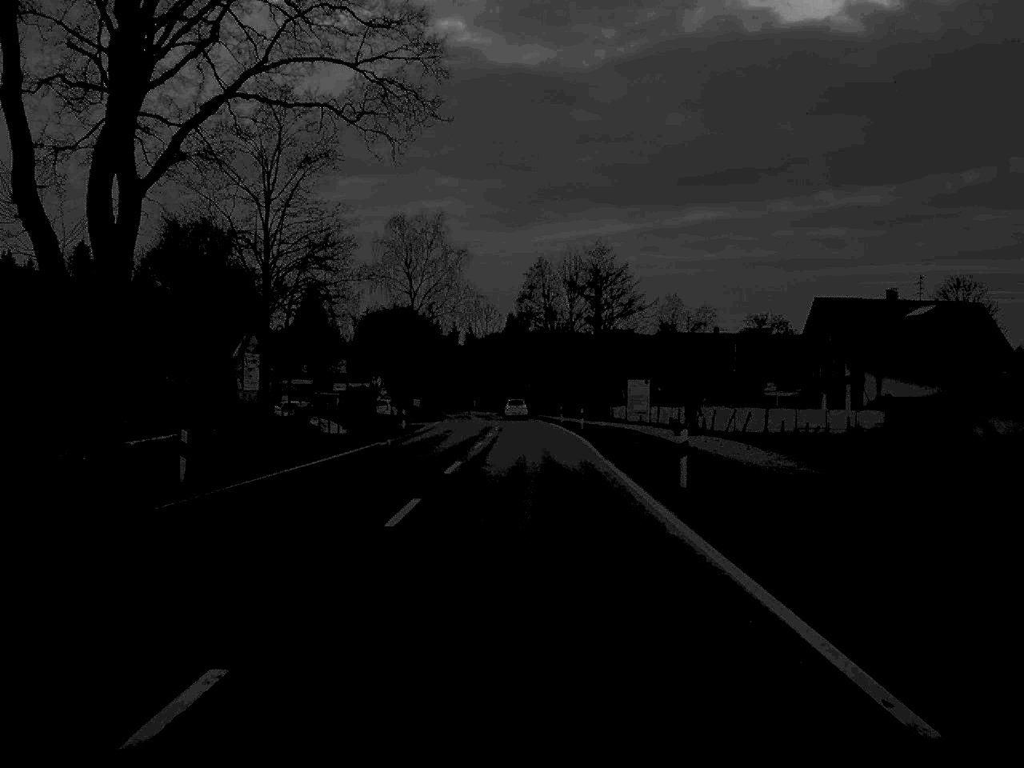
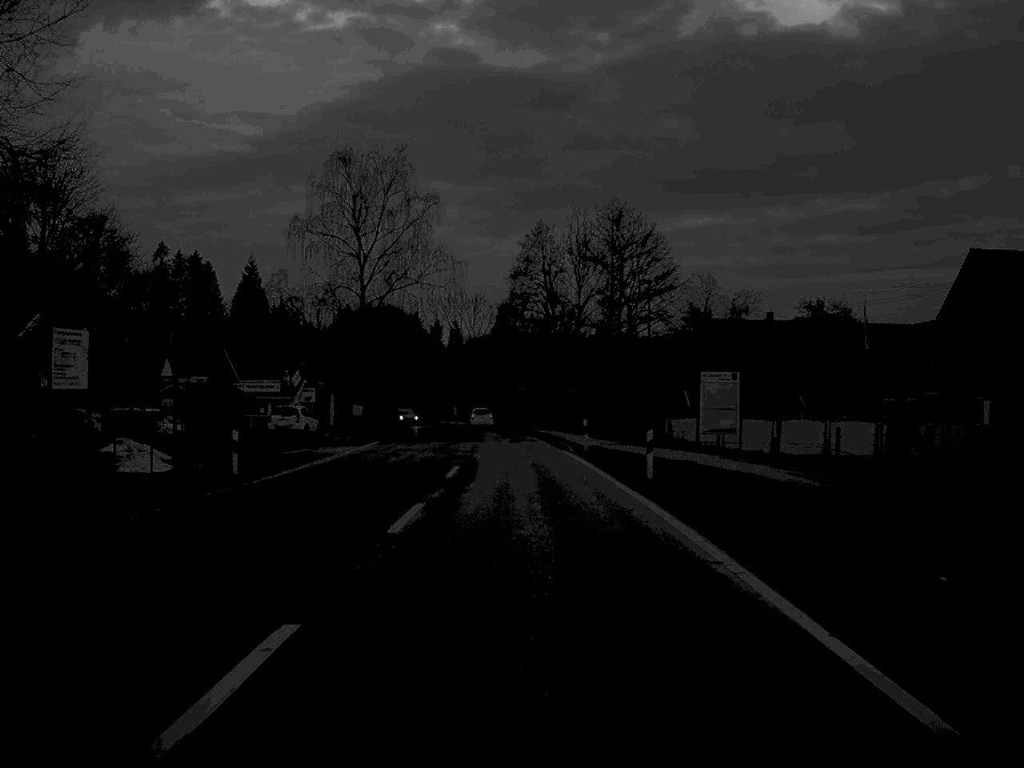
(+0.1, +35.4) m; 0°
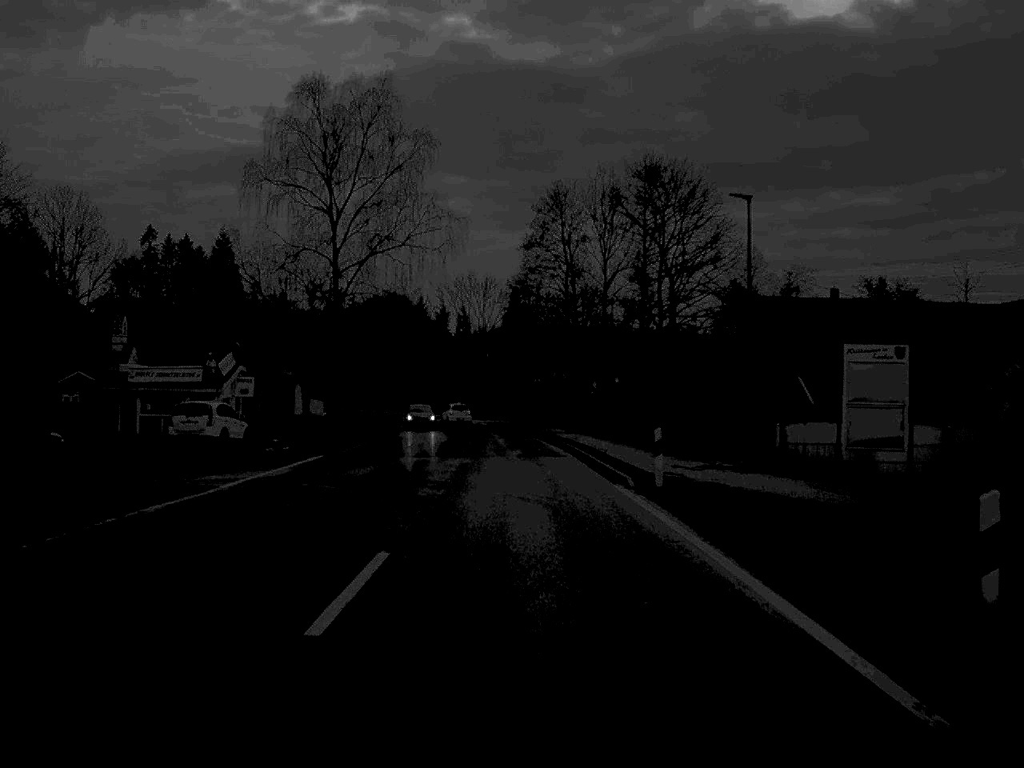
(-0.1, +18.8) m; -1°
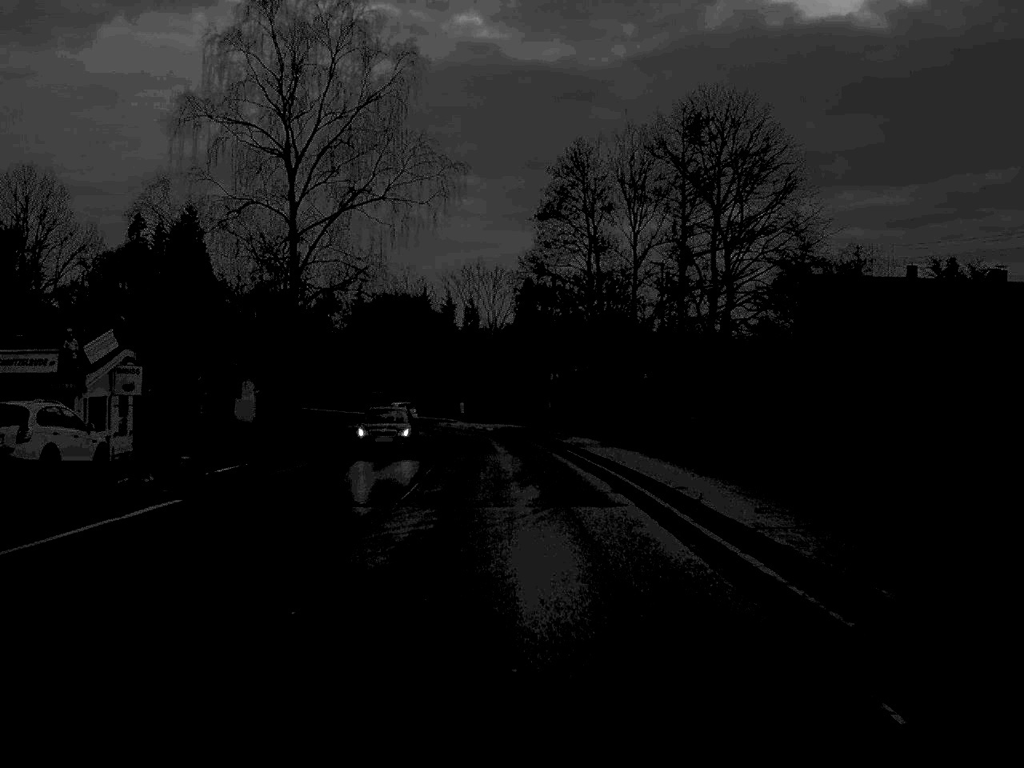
(-0.1, +16.4) m; -1°
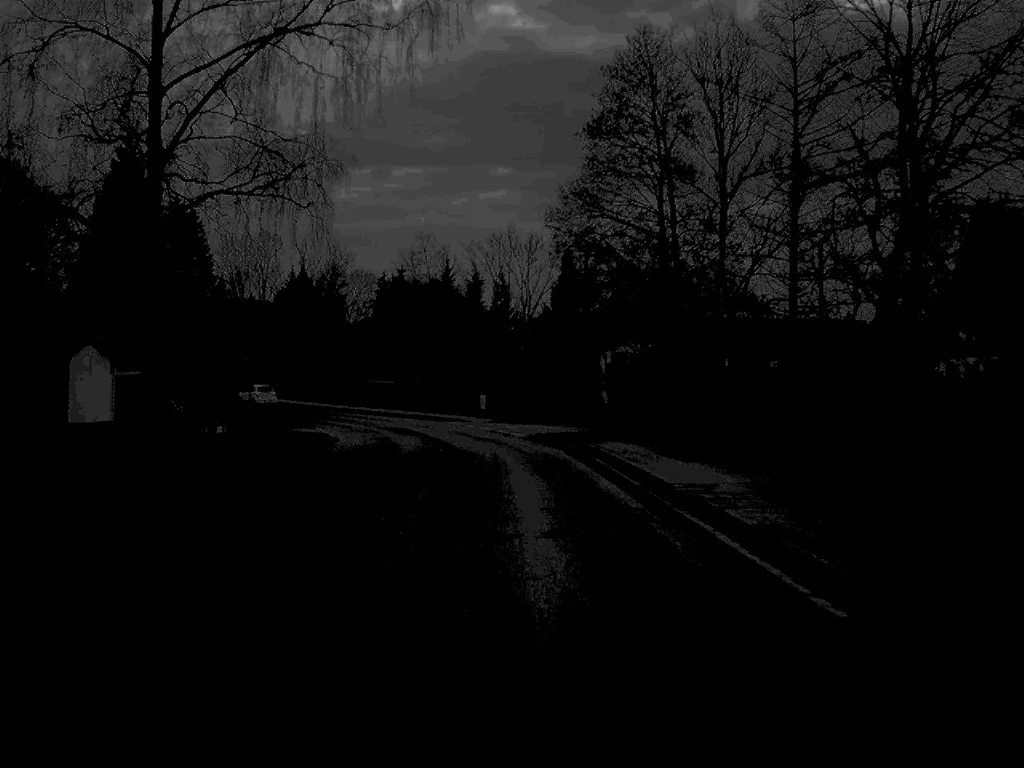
(-0.3, +24.7) m; -2°
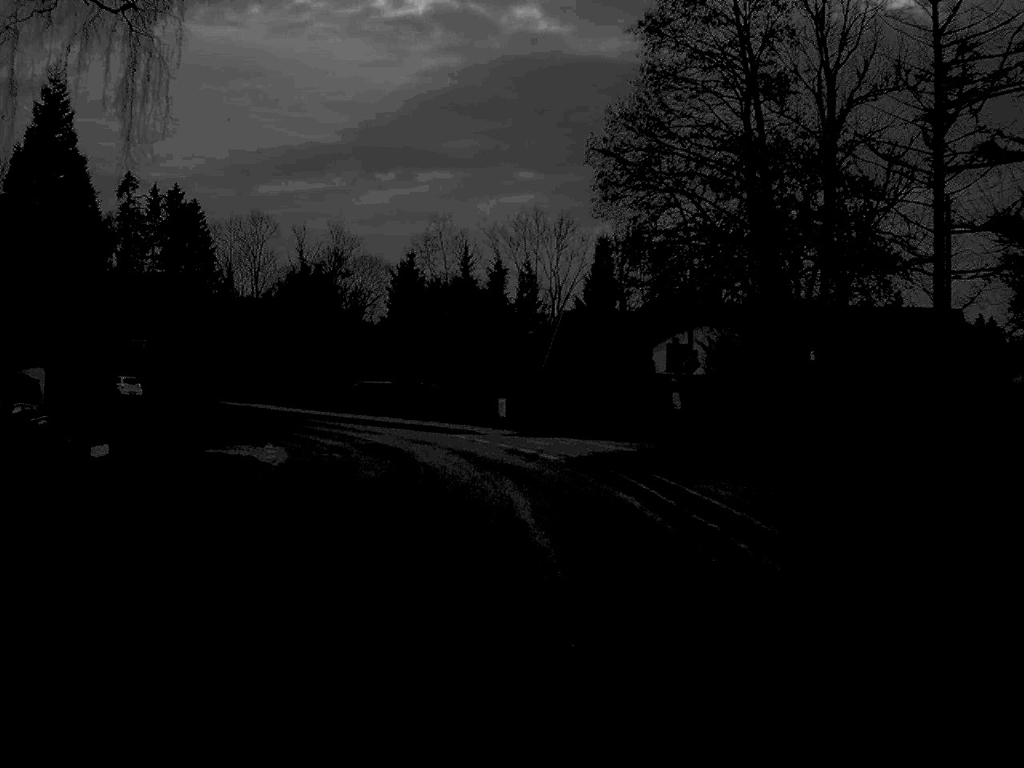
(-0.2, +16.9) m; -1°
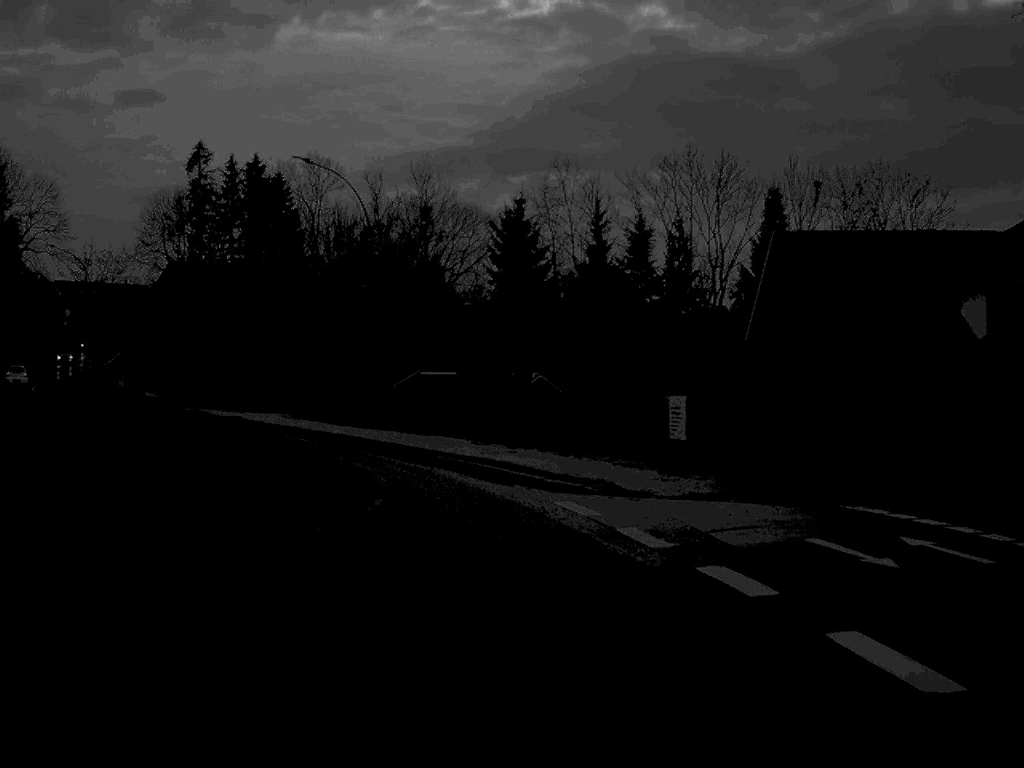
(-1.0, +30.6) m; -6°
